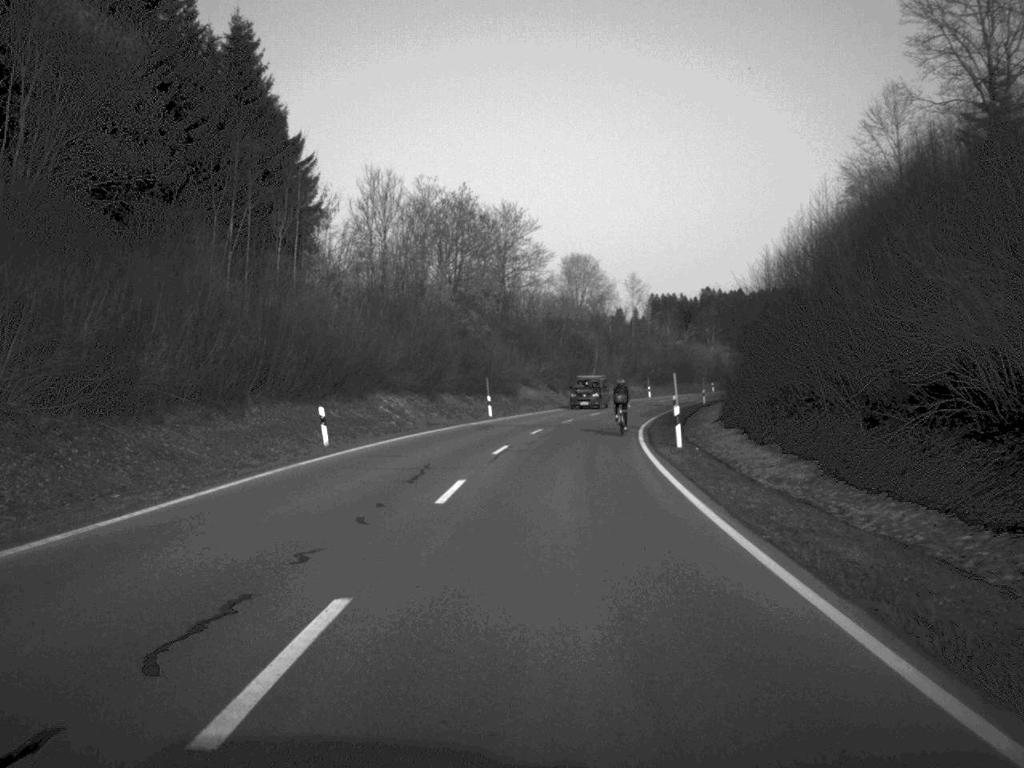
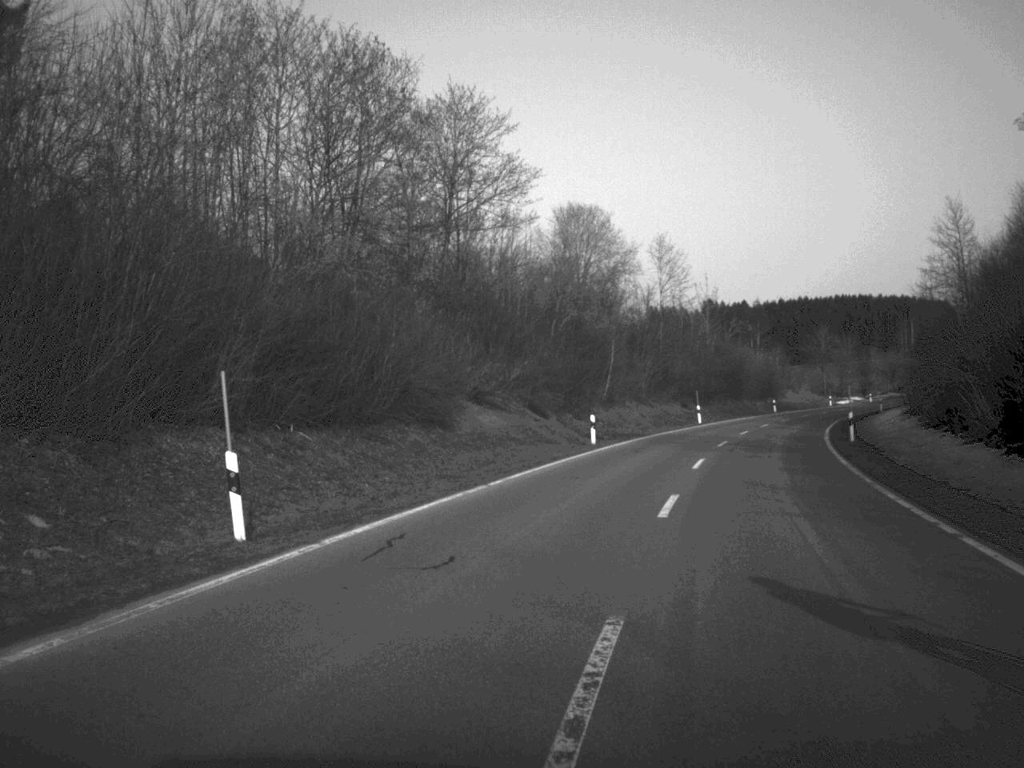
(+1.3, +47.8) m; 0°
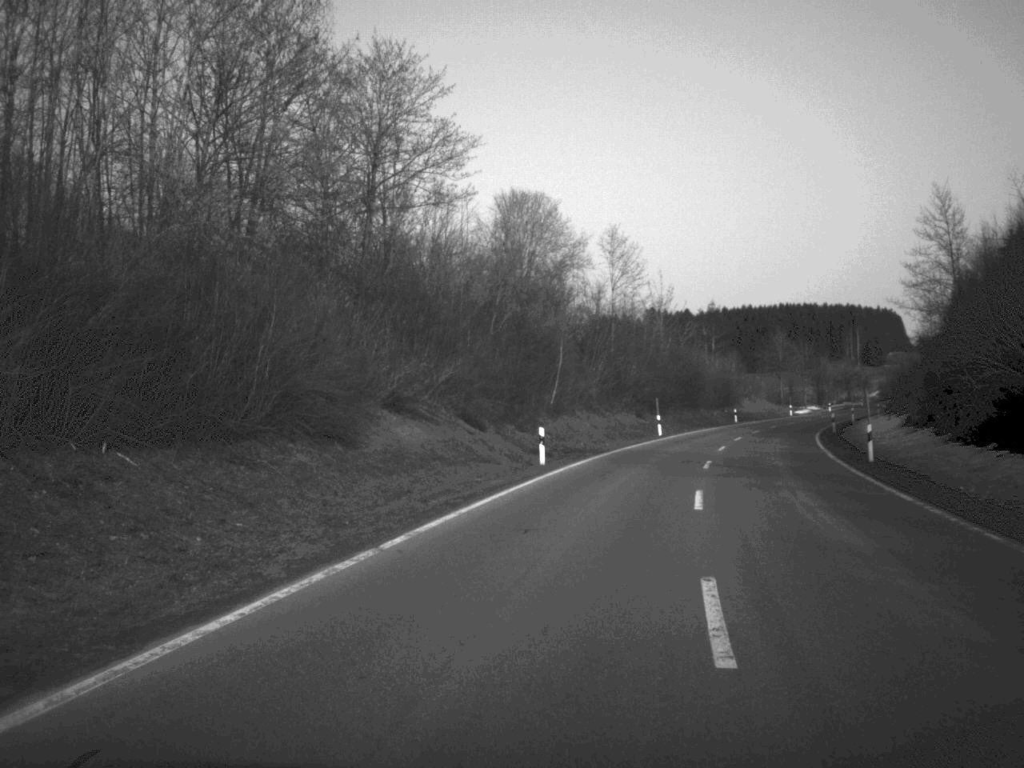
(+0.2, +9.5) m; +3°
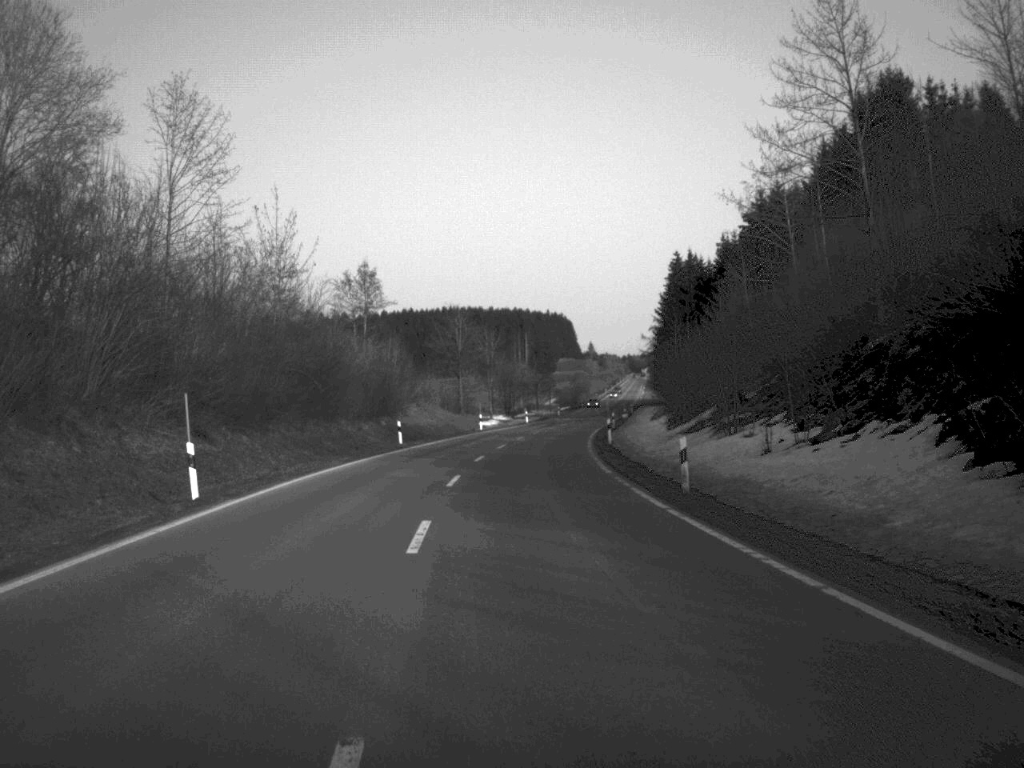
(+6.3, +41.3) m; +15°
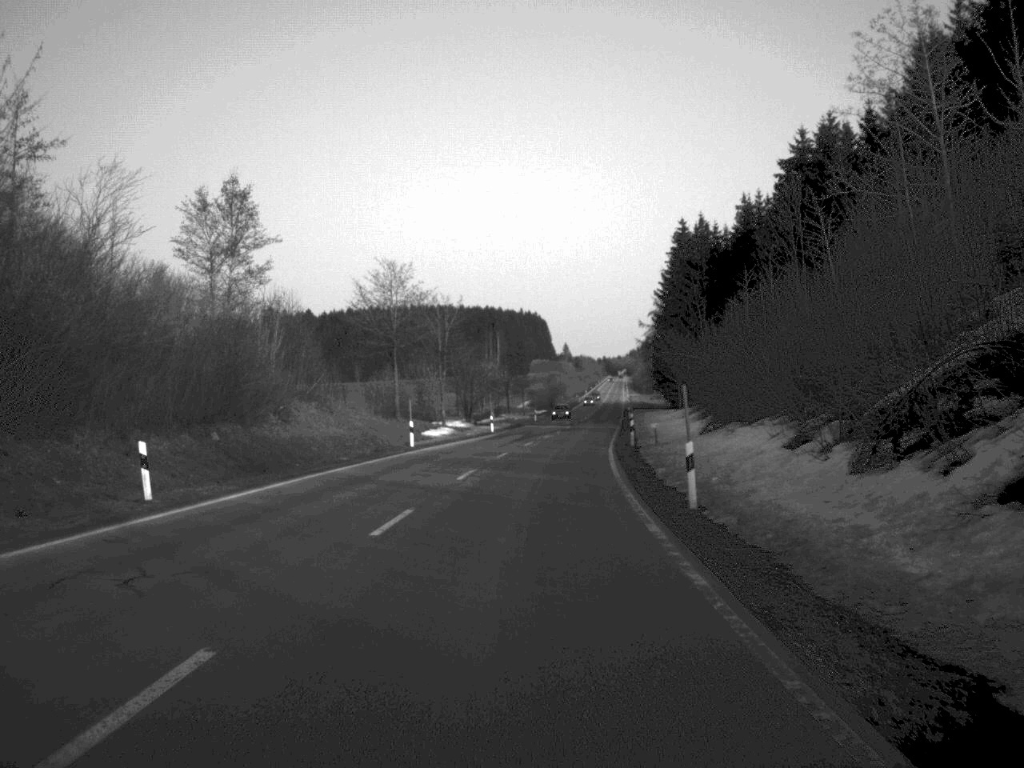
(+0.4, +33.7) m; +1°
